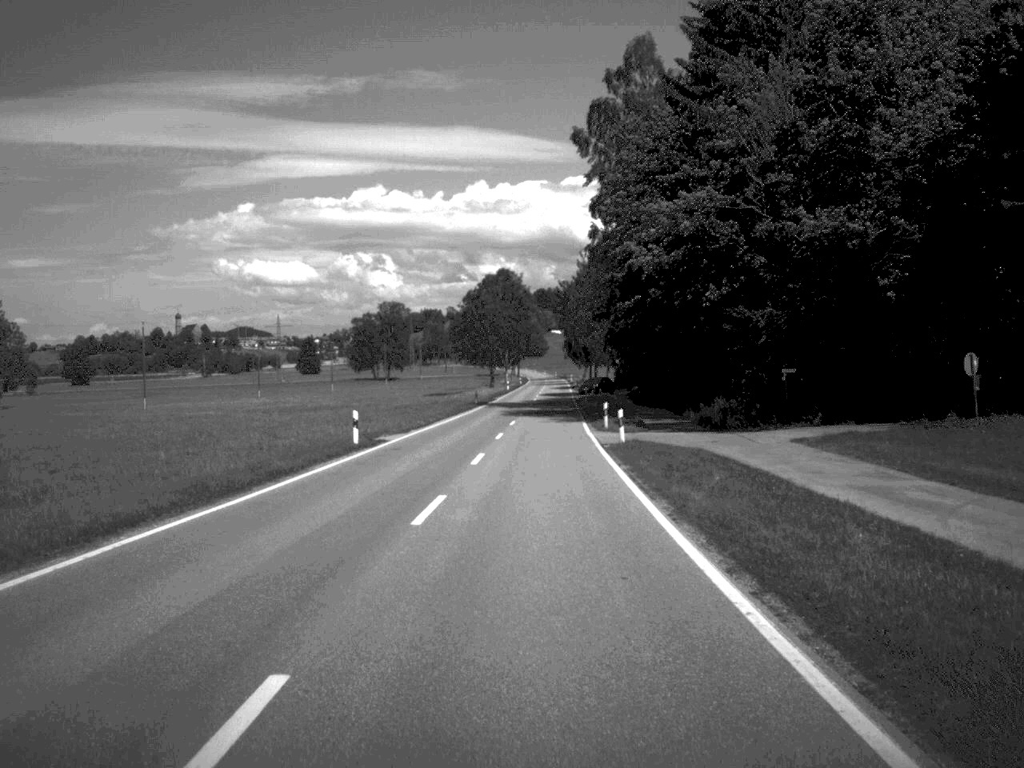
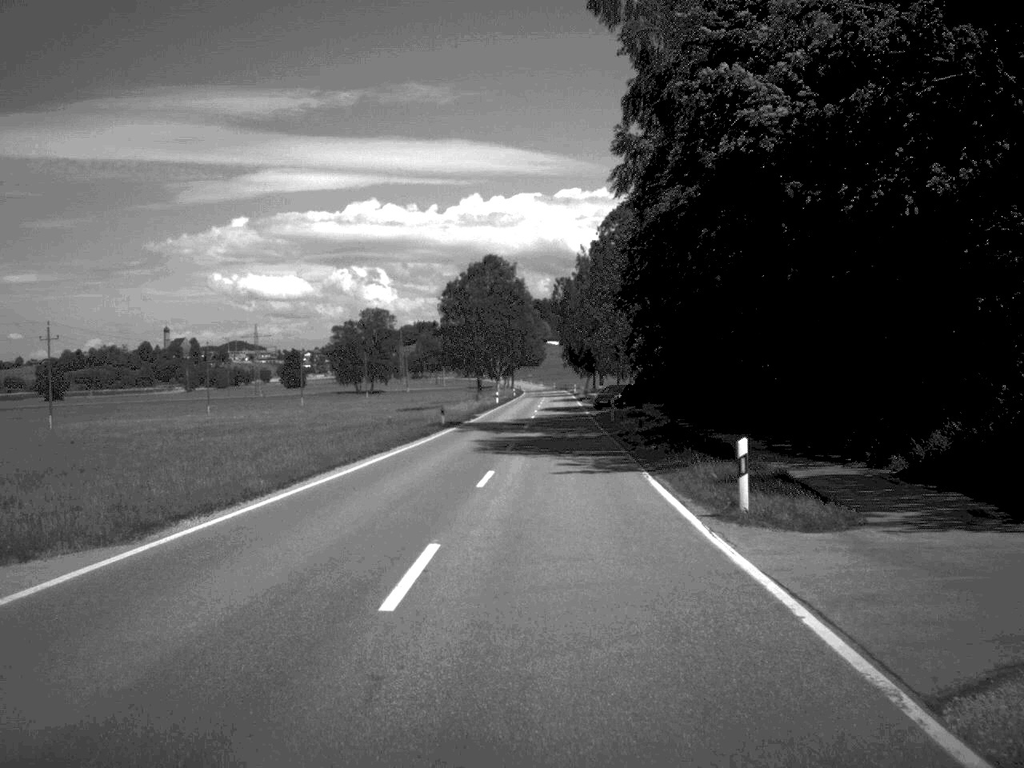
(+0.1, +29.4) m; 0°
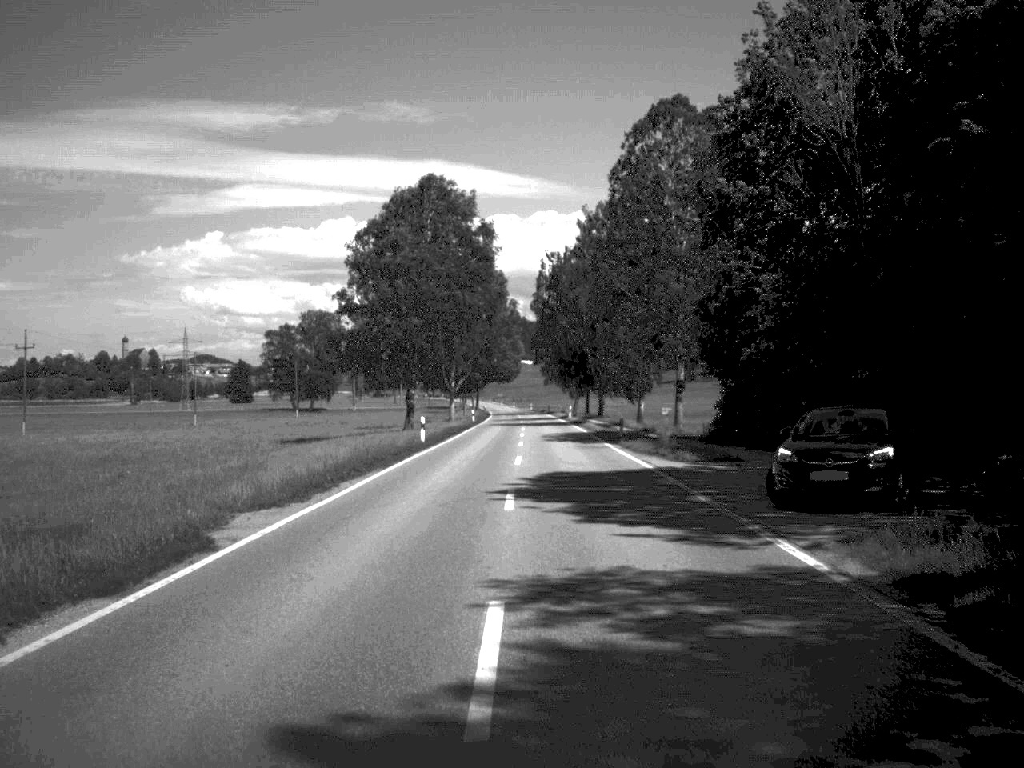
(+0.3, +56.8) m; +1°
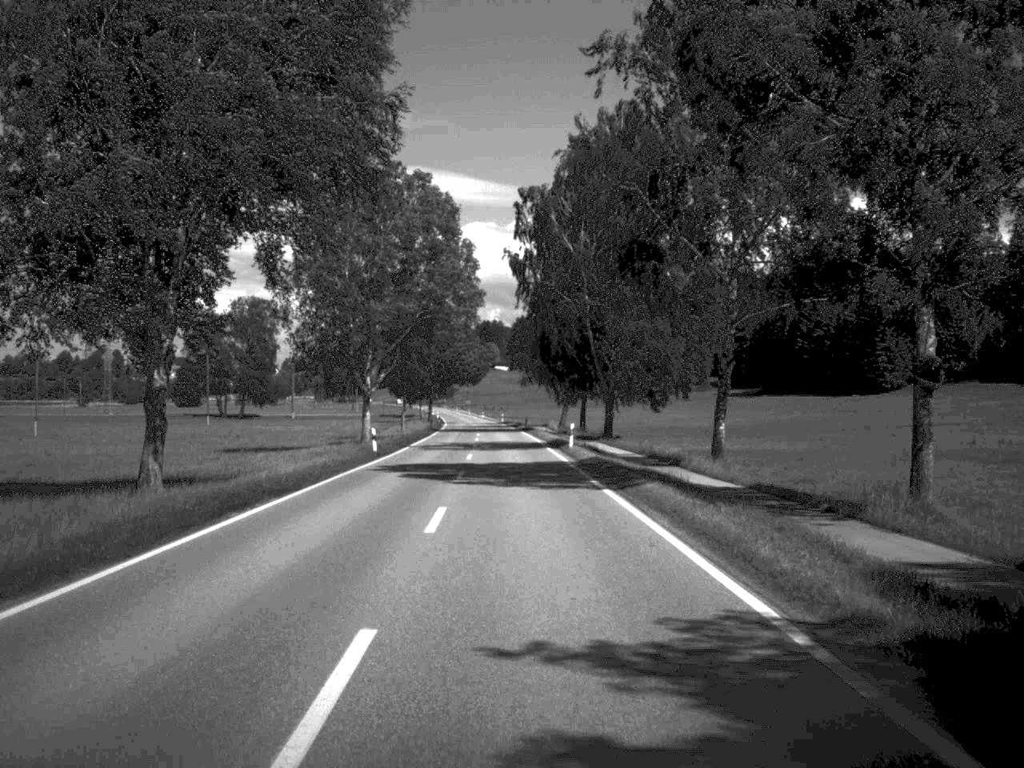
(+0.7, +48.8) m; +1°
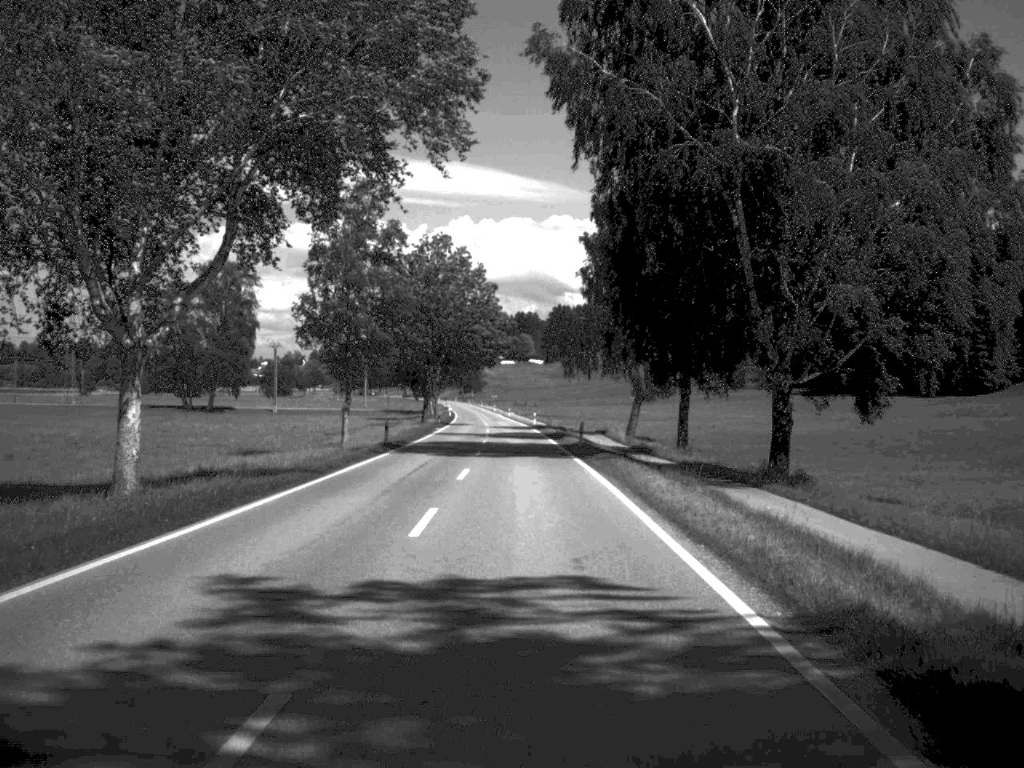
(-0.8, +49.1) m; -2°
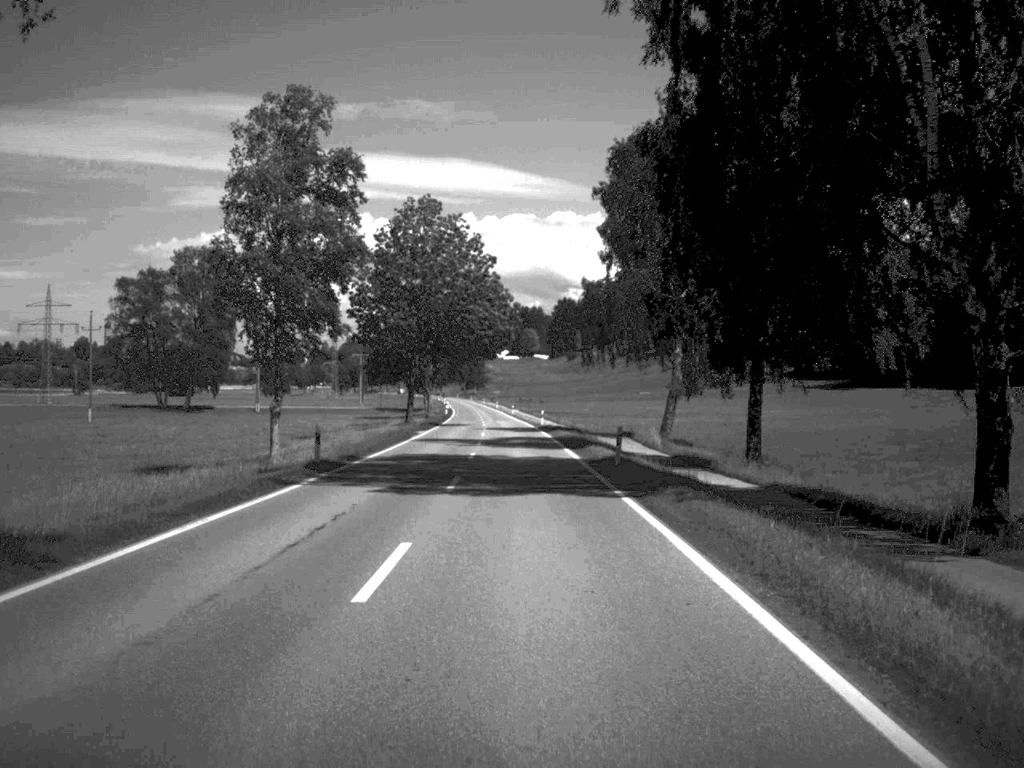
(0.0, +16.6) m; 0°
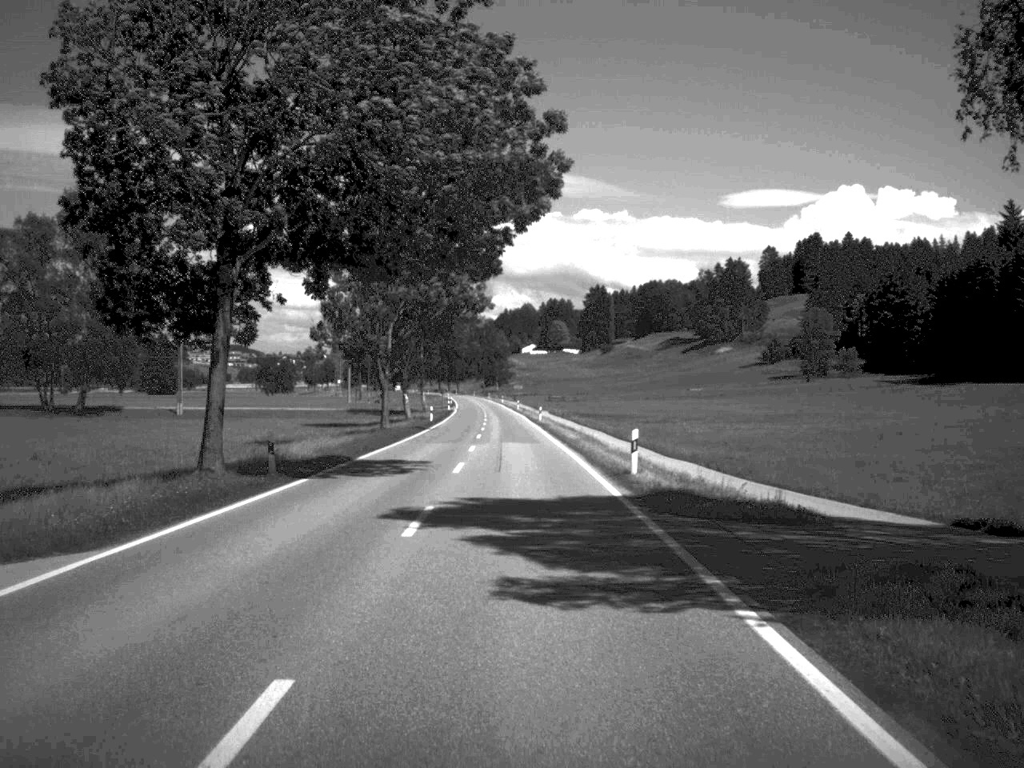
(-0.6, +54.3) m; -1°
